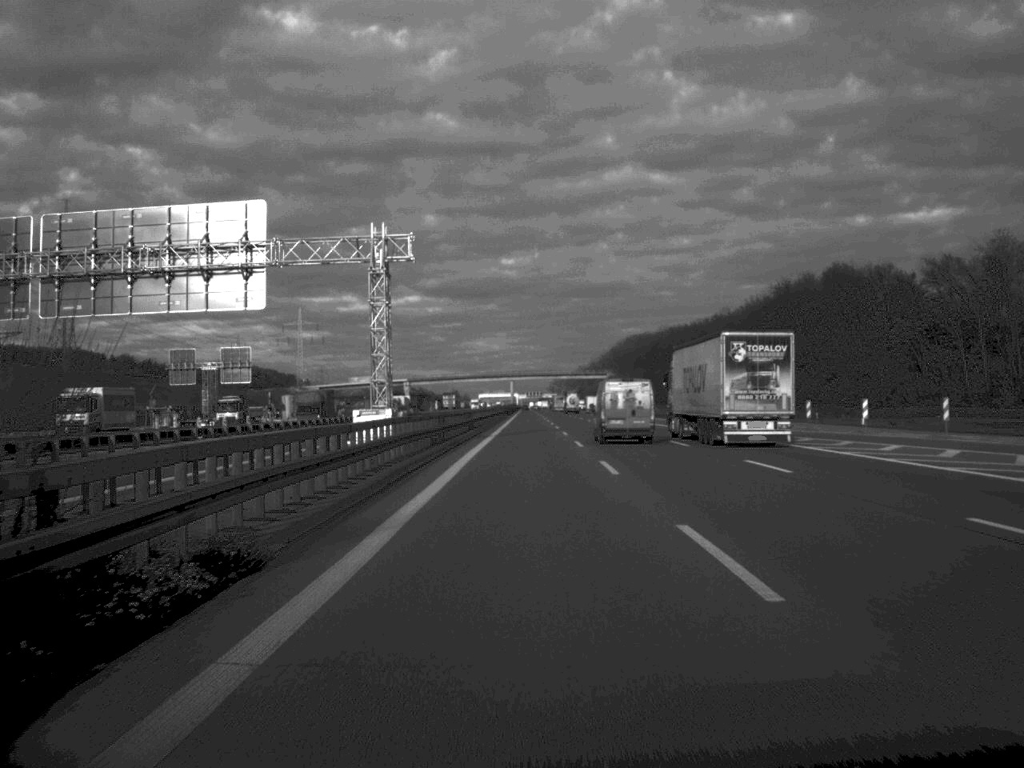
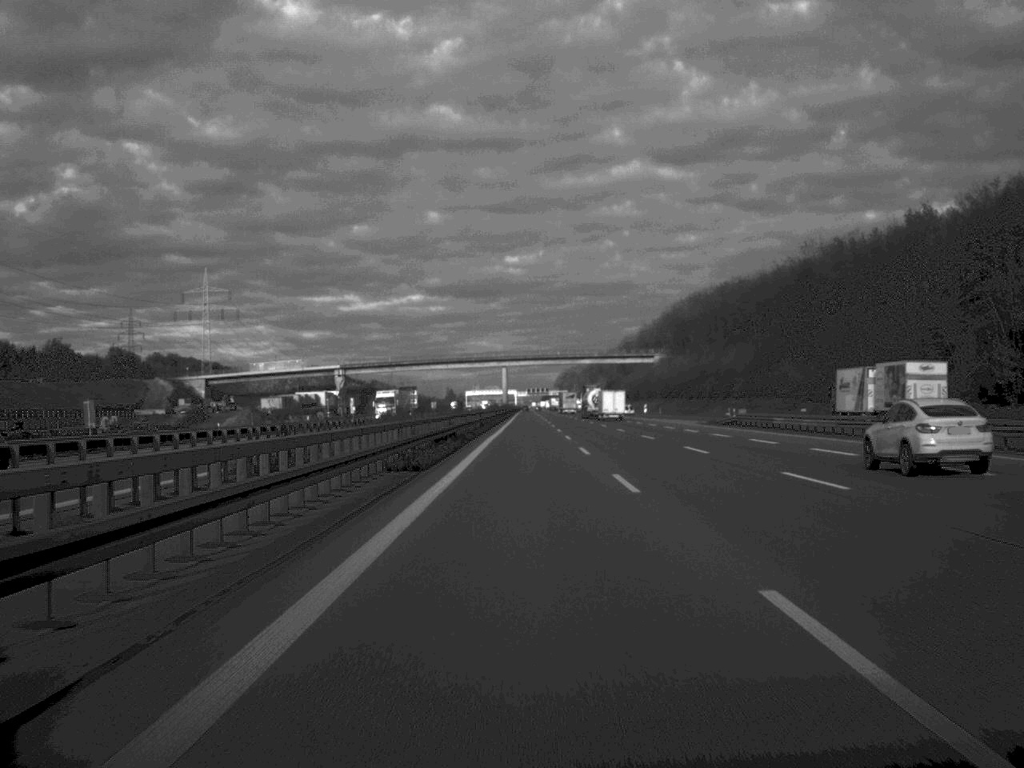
(+0.2, +166.3) m; 0°
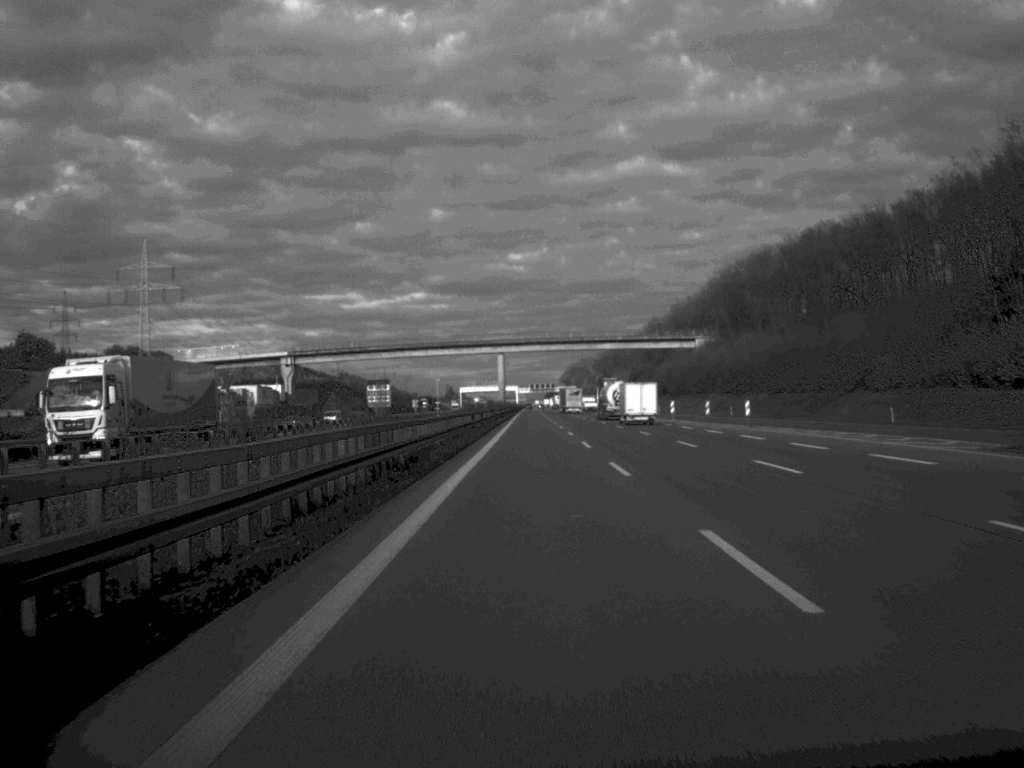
(-0.1, +66.5) m; 0°
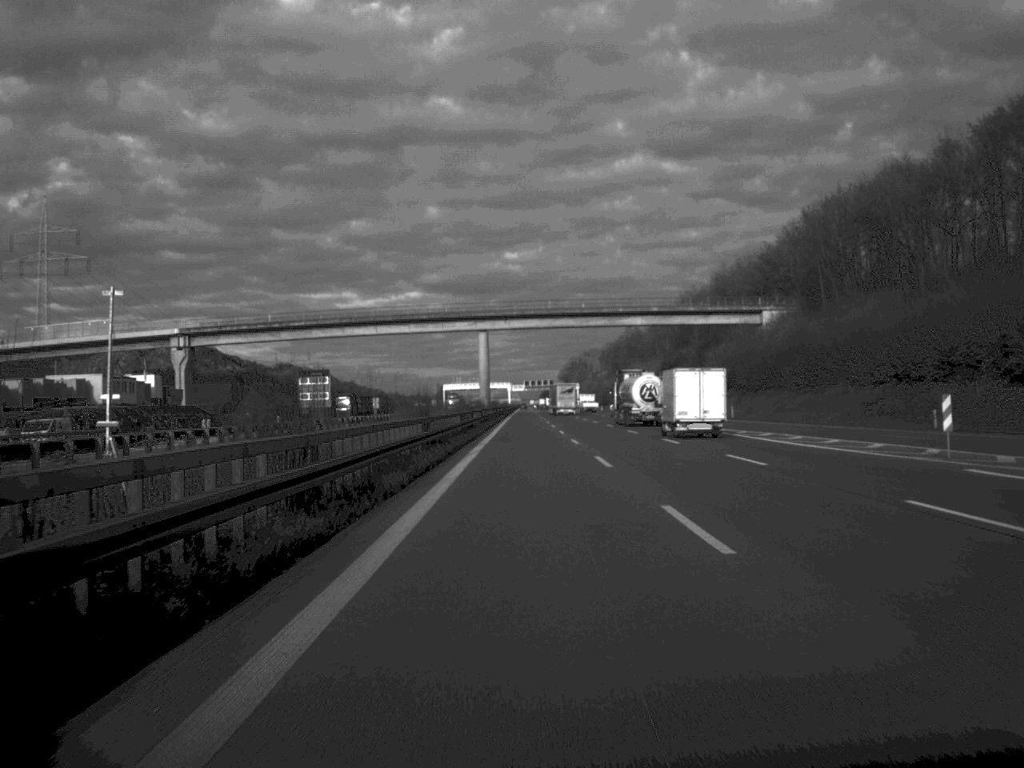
(+0.1, +68.1) m; 0°
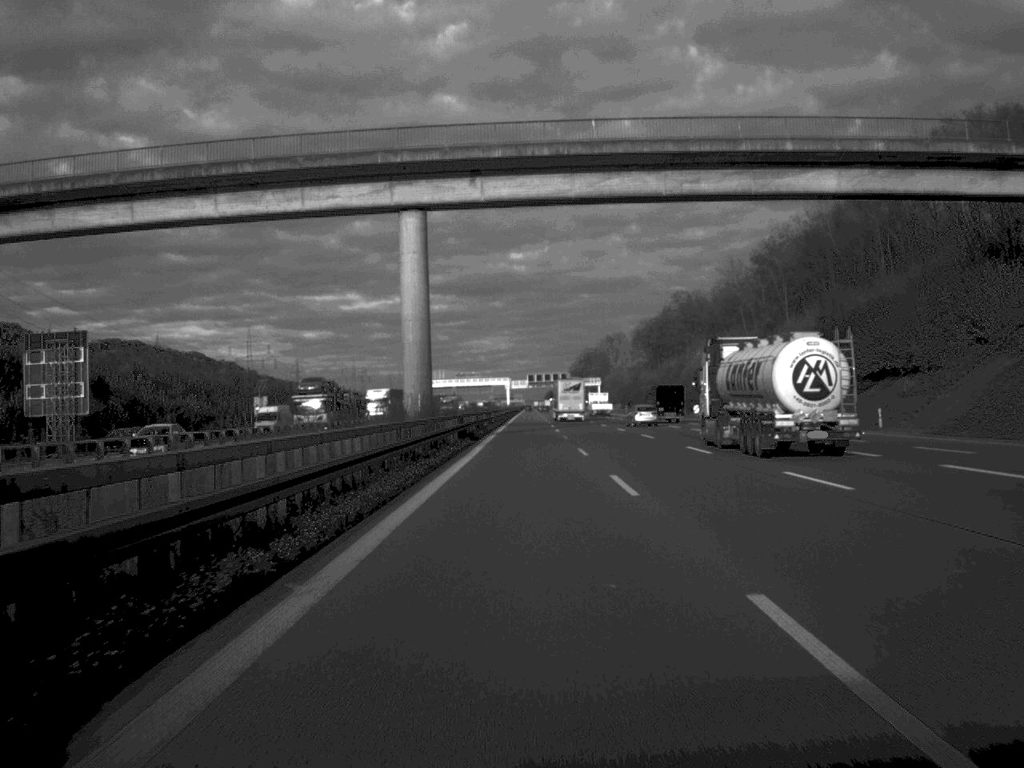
(-0.1, +98.3) m; 0°
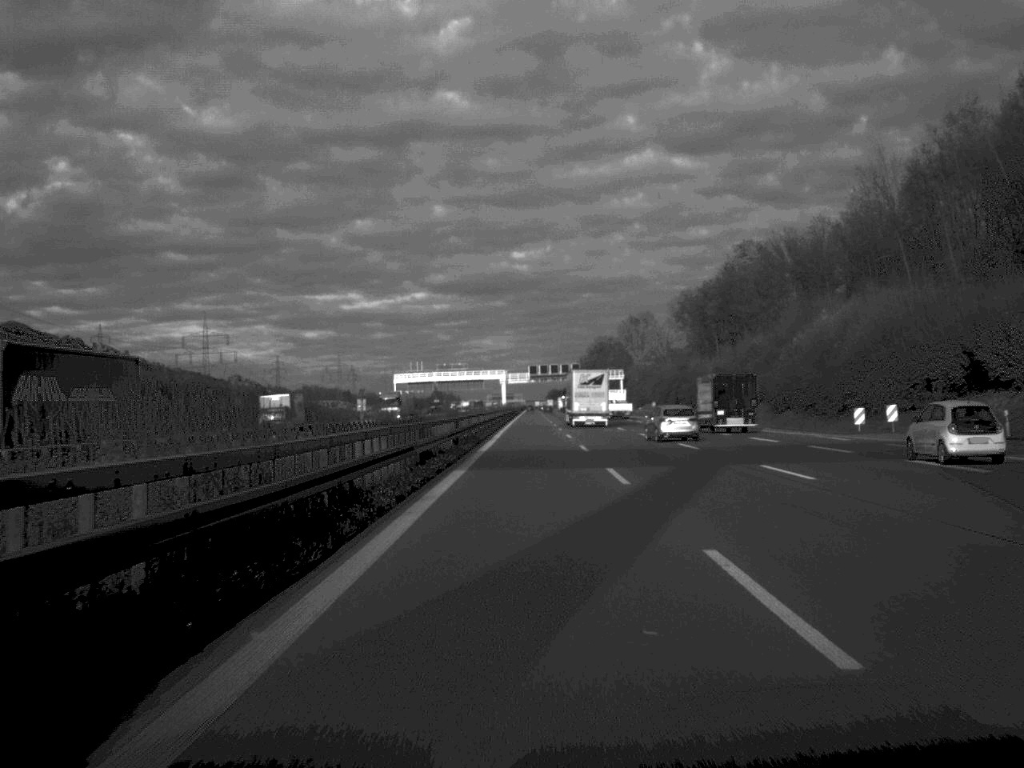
(-0.1, +68.0) m; 0°
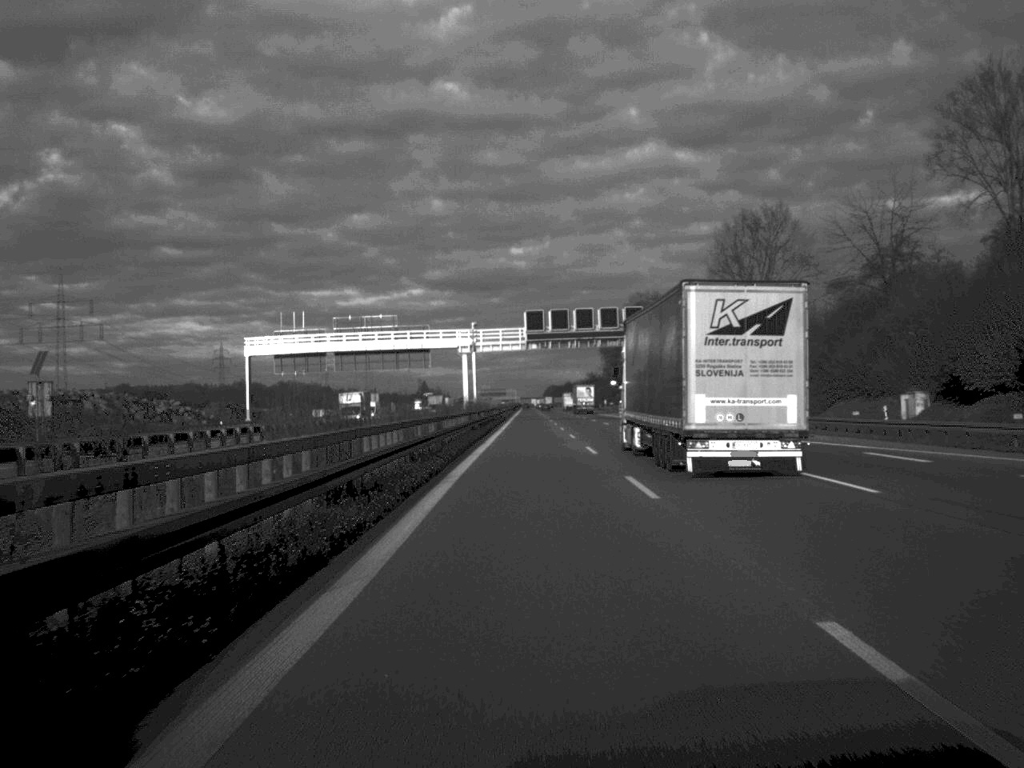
(+0.2, +130.1) m; 0°
